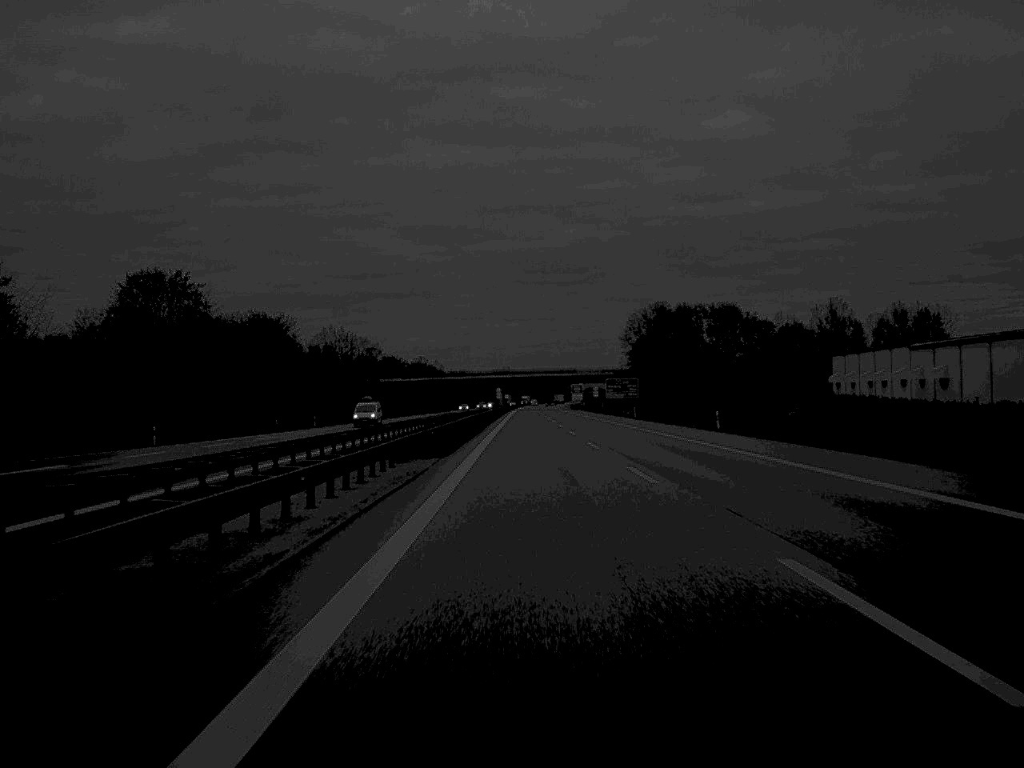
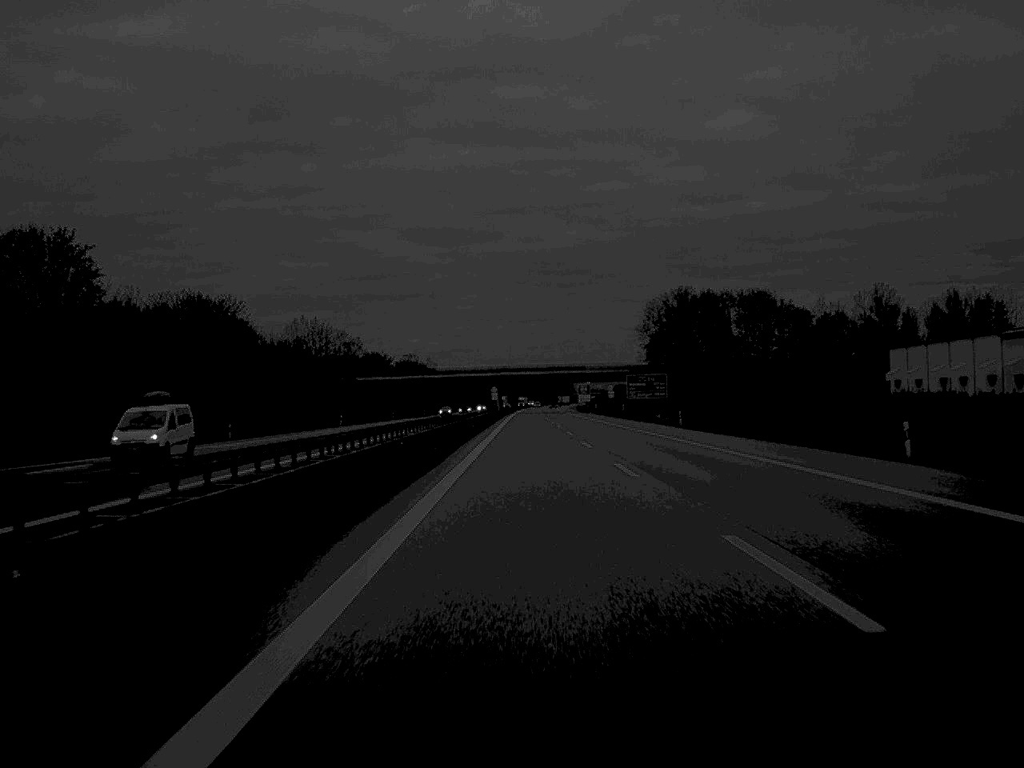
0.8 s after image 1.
(0.0, +32.9) m; 0°
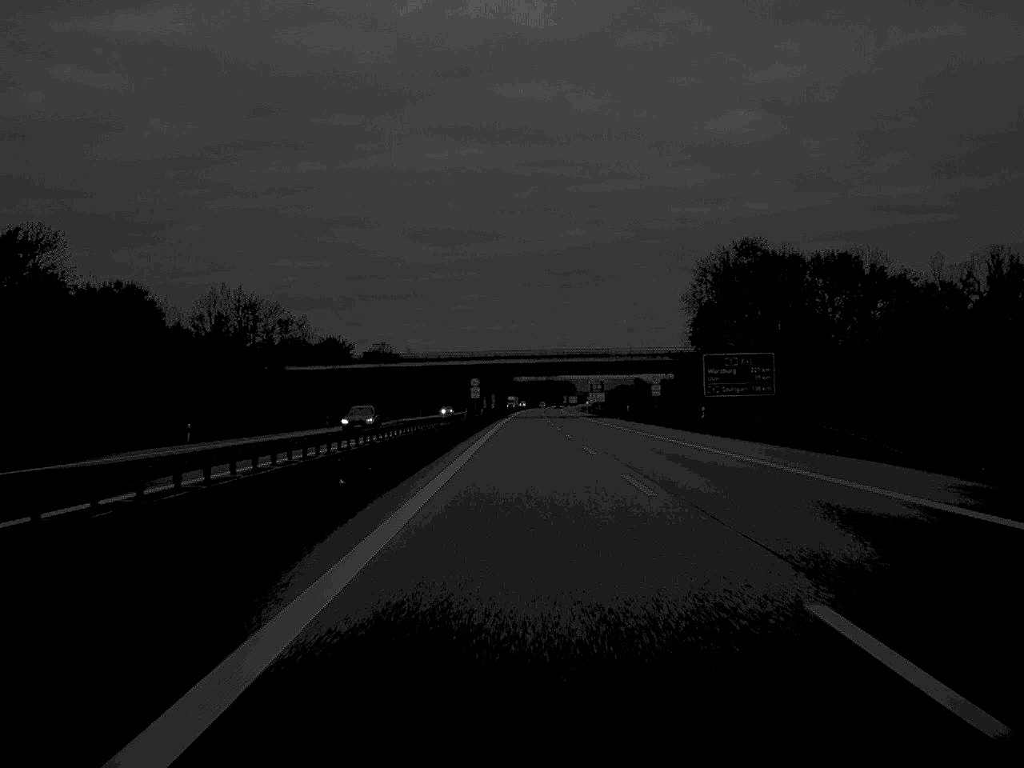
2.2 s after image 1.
(0.0, +58.0) m; 0°
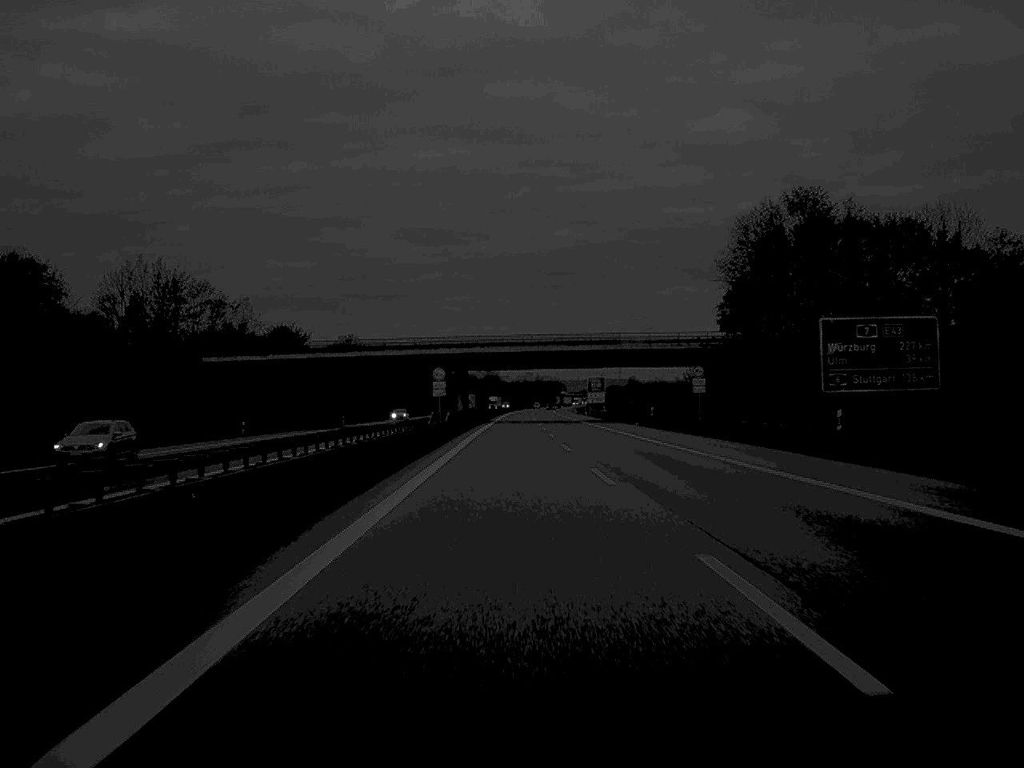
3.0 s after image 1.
(+0.2, +33.3) m; +1°
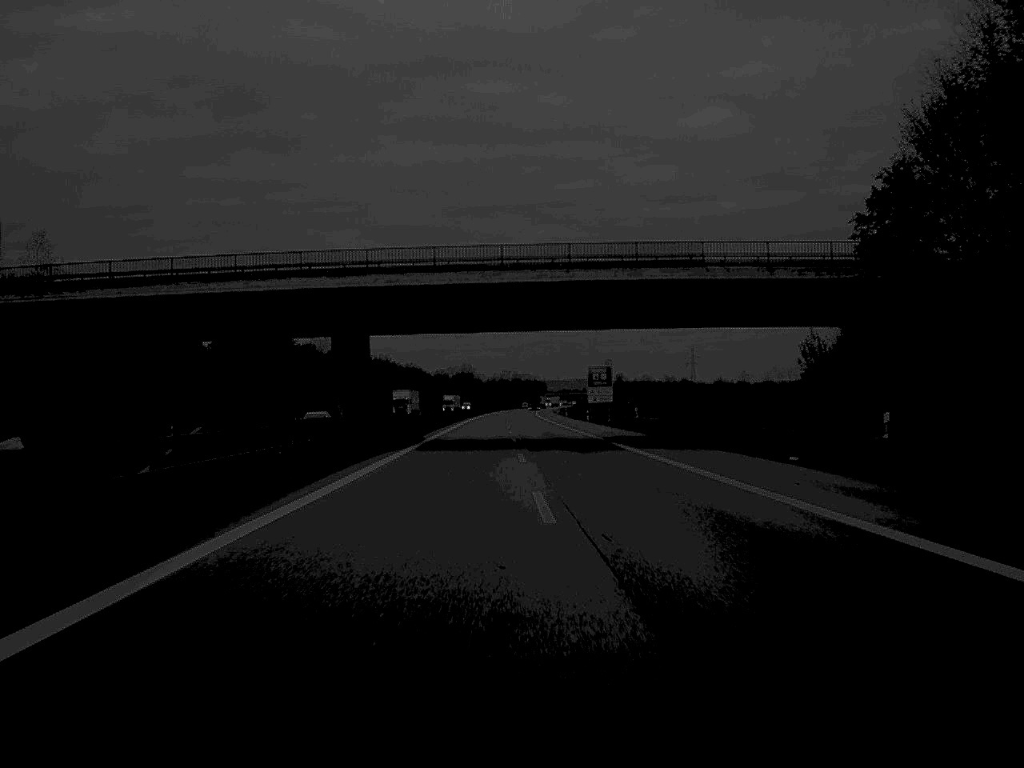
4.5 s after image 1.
(+0.6, +61.3) m; +1°
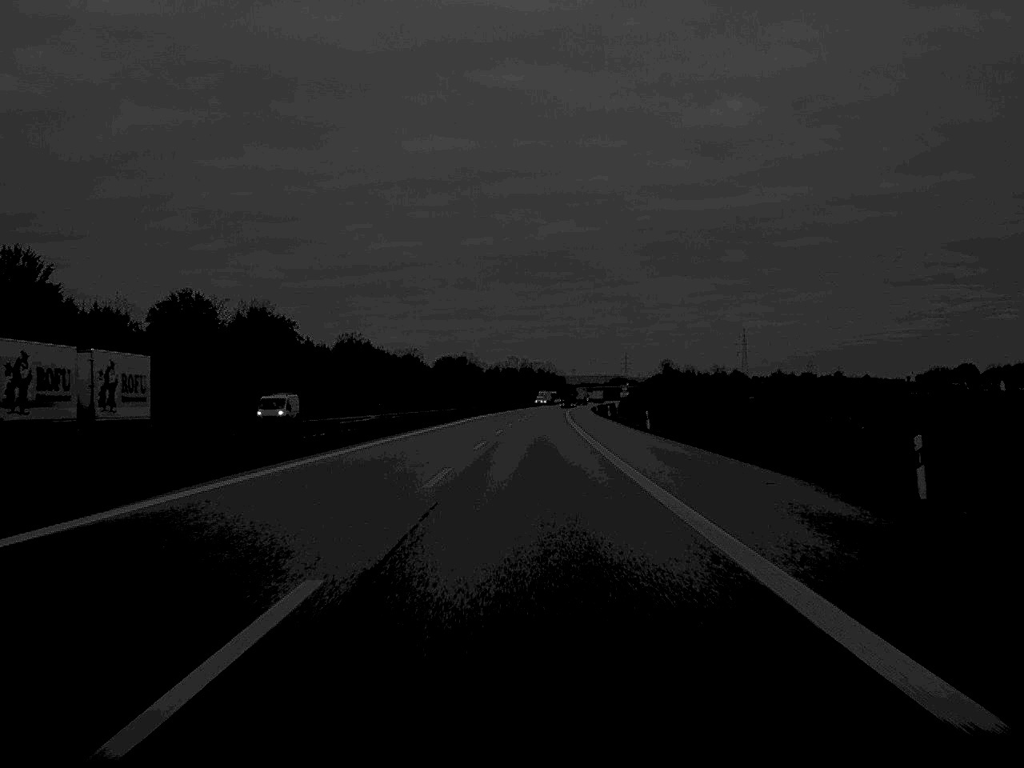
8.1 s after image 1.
(-0.5, +154.6) m; -1°
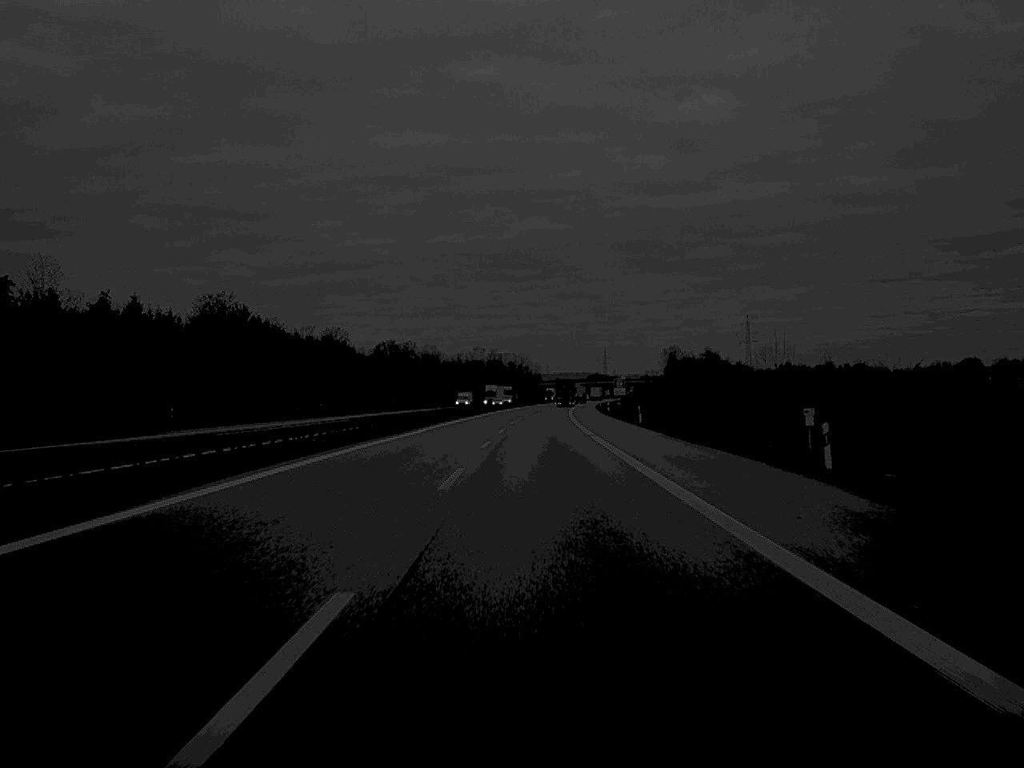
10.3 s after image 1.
(+0.7, +89.8) m; +1°
